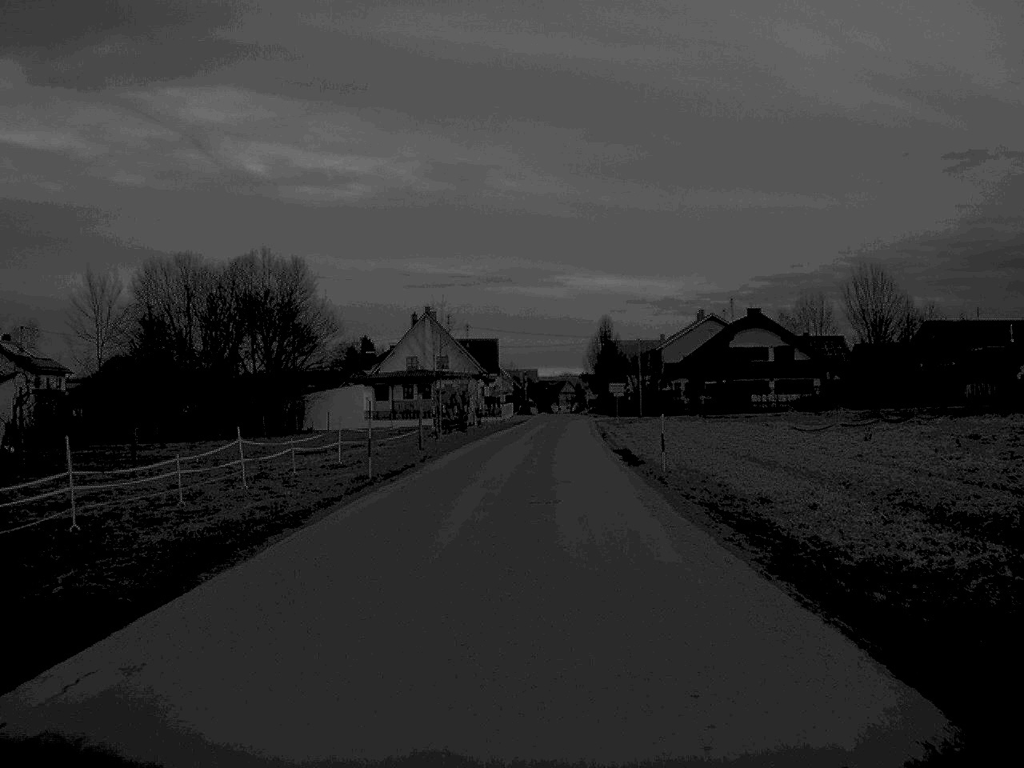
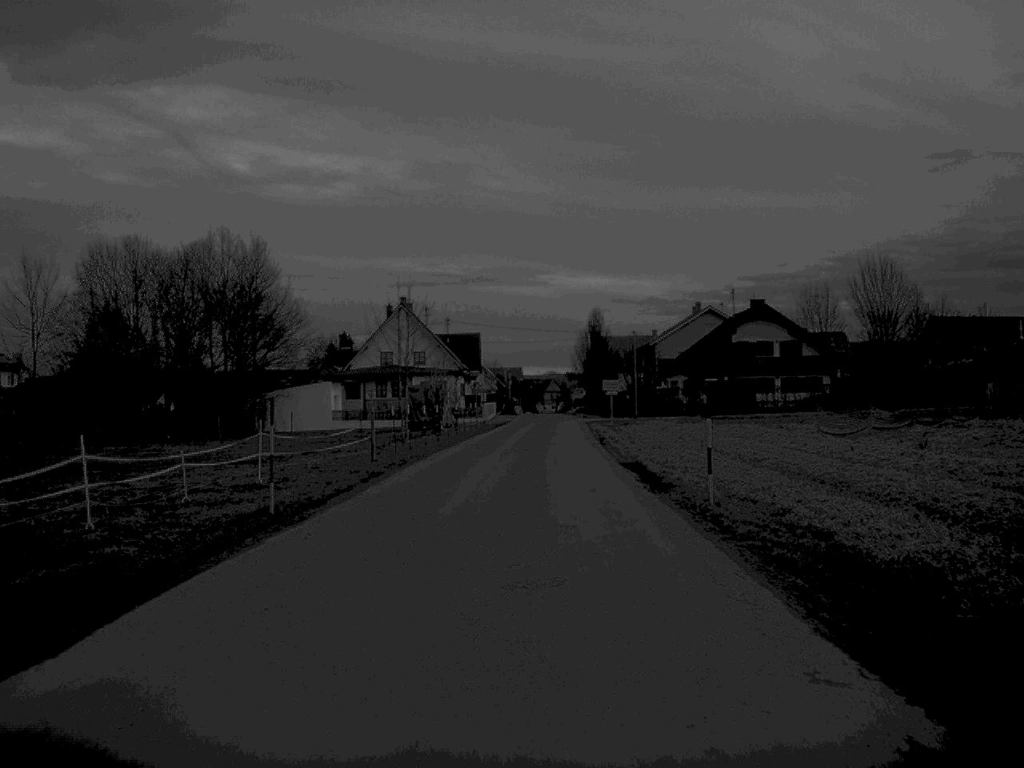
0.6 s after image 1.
(+0.1, +9.1) m; +1°
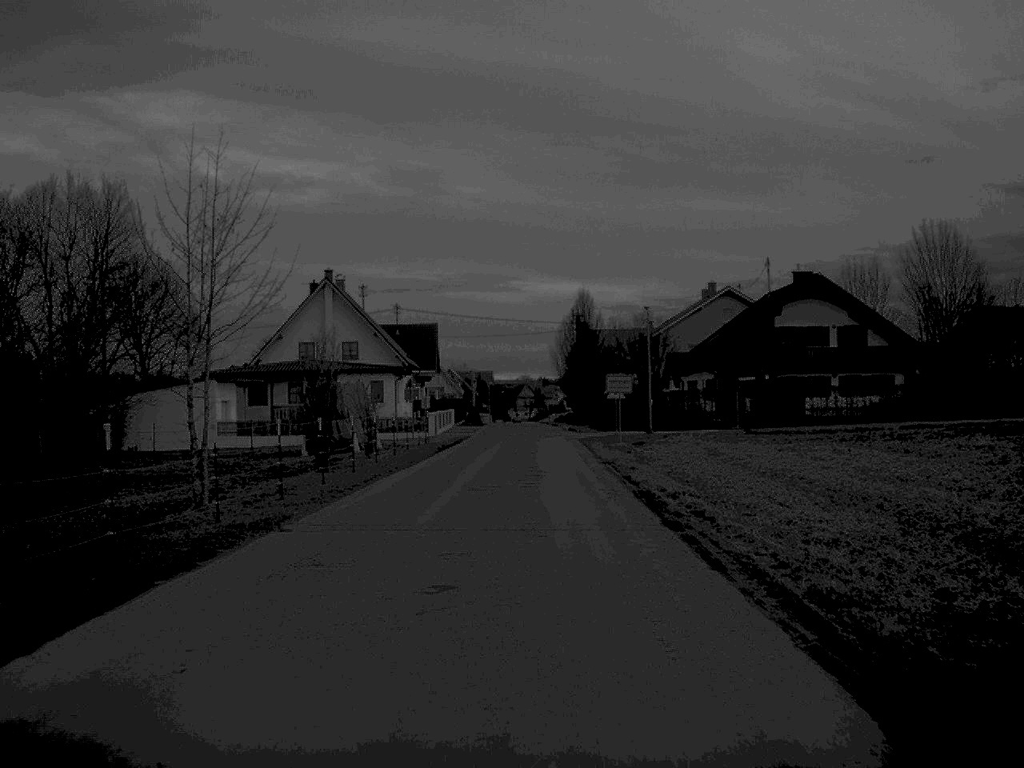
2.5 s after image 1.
(+0.4, +27.2) m; +1°
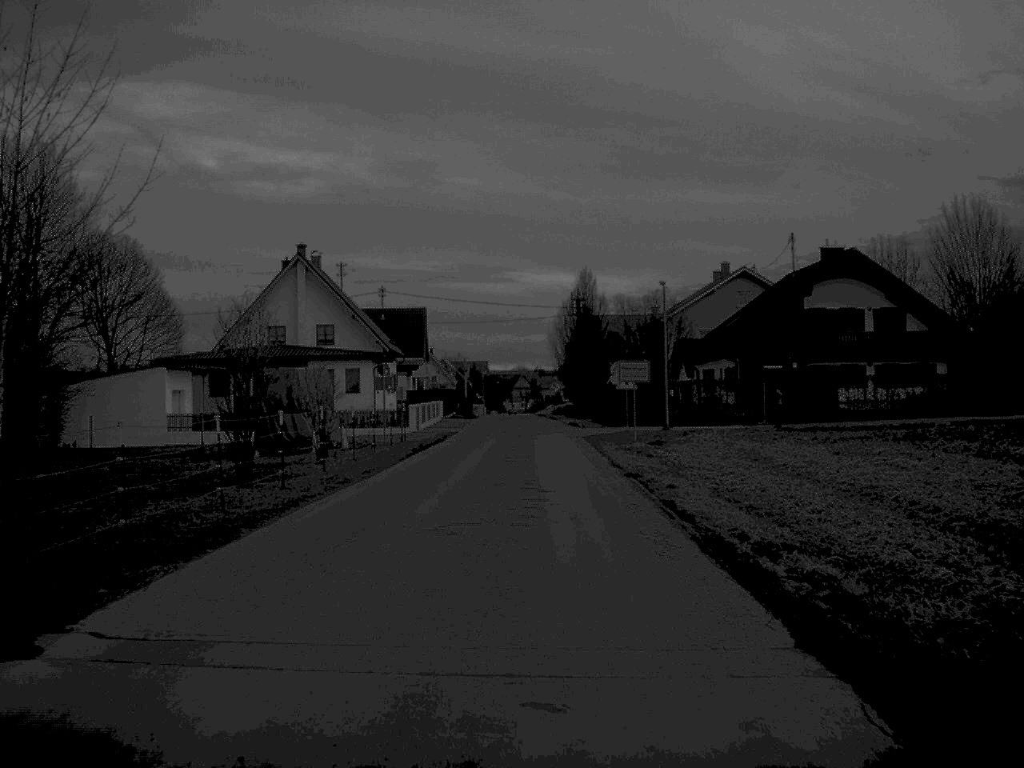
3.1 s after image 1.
(0.0, +8.6) m; 0°
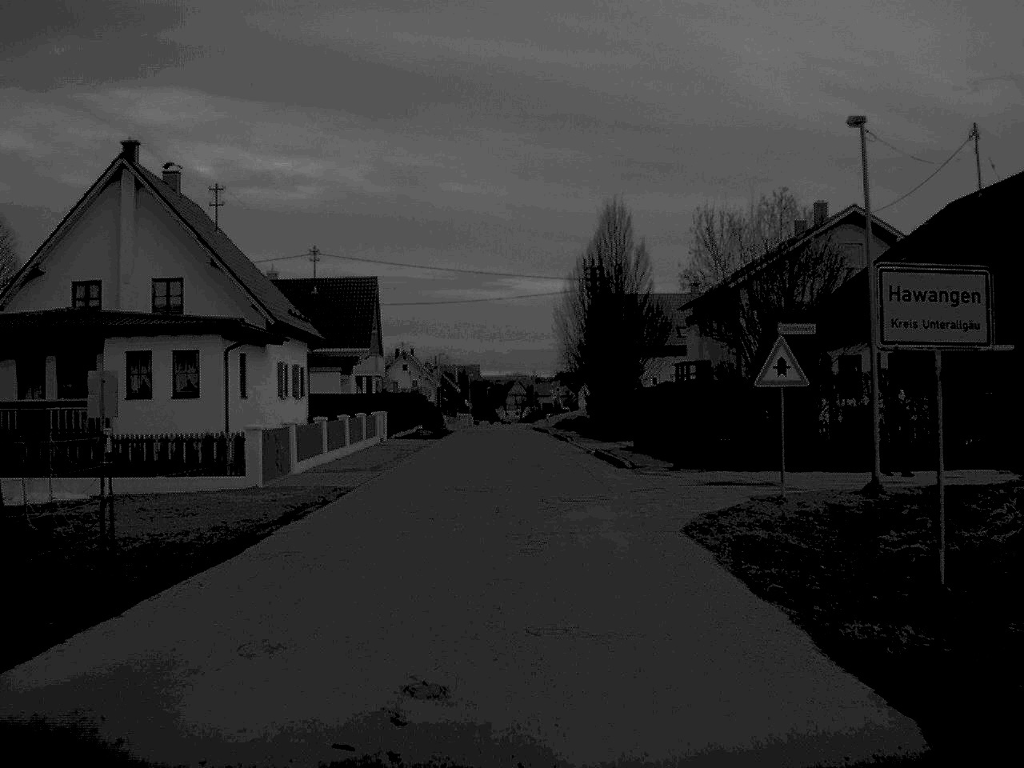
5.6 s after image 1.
(+0.1, +31.5) m; 0°
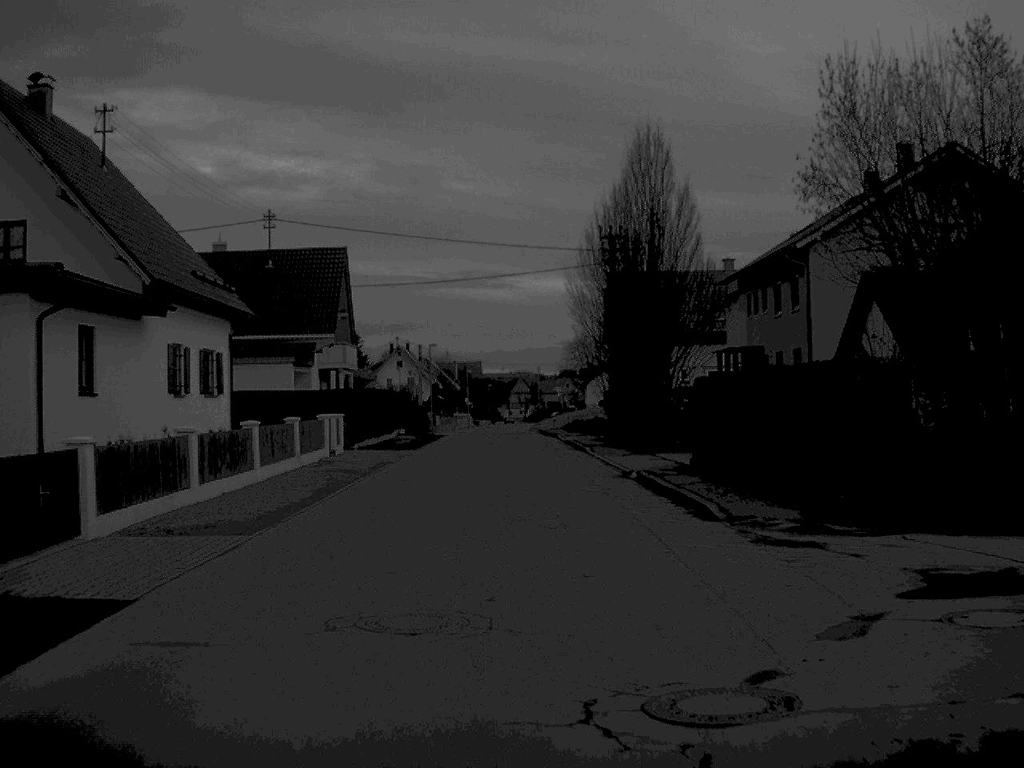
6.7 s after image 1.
(0.0, +13.8) m; 0°
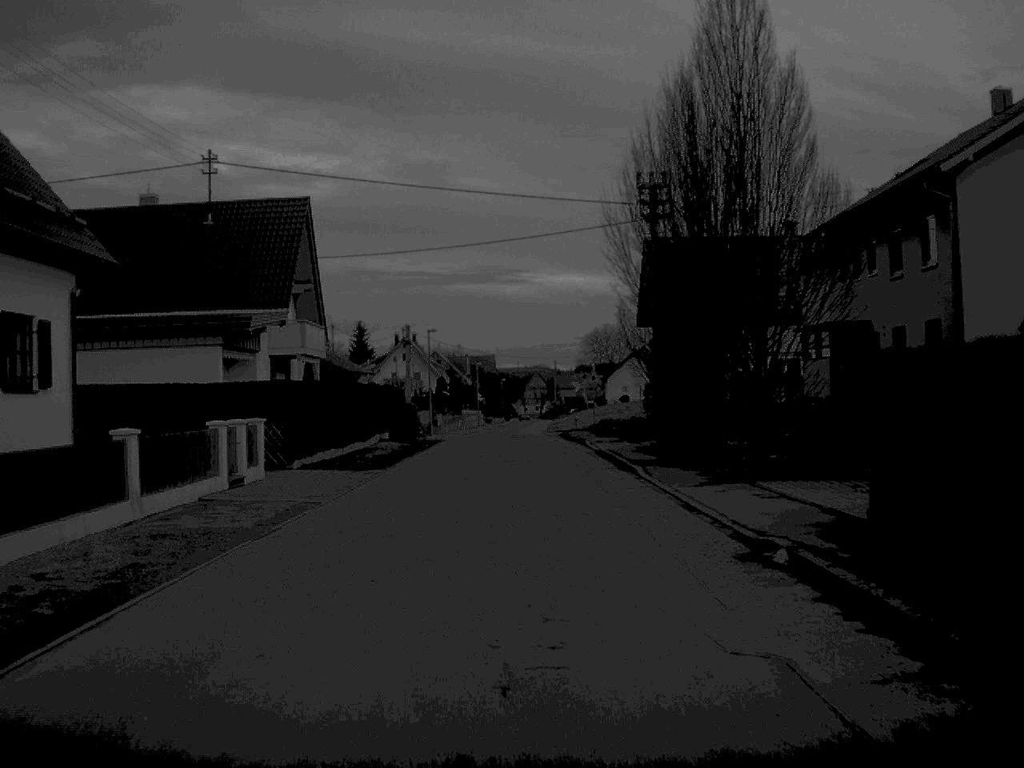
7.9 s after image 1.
(-0.1, +14.1) m; -1°
